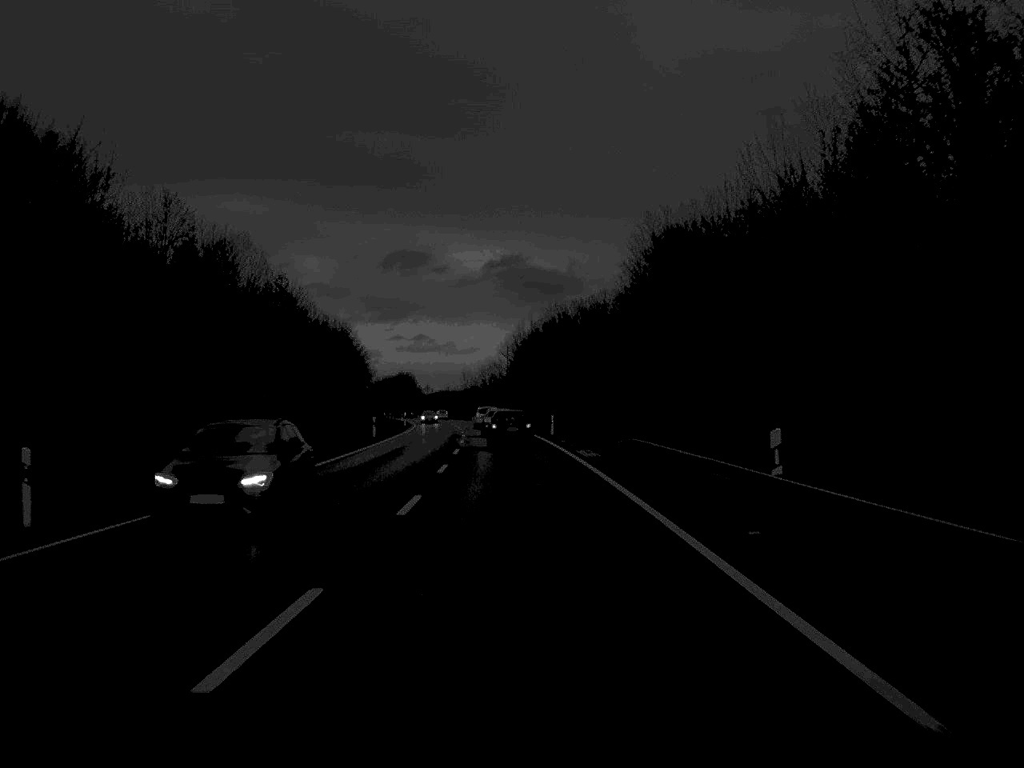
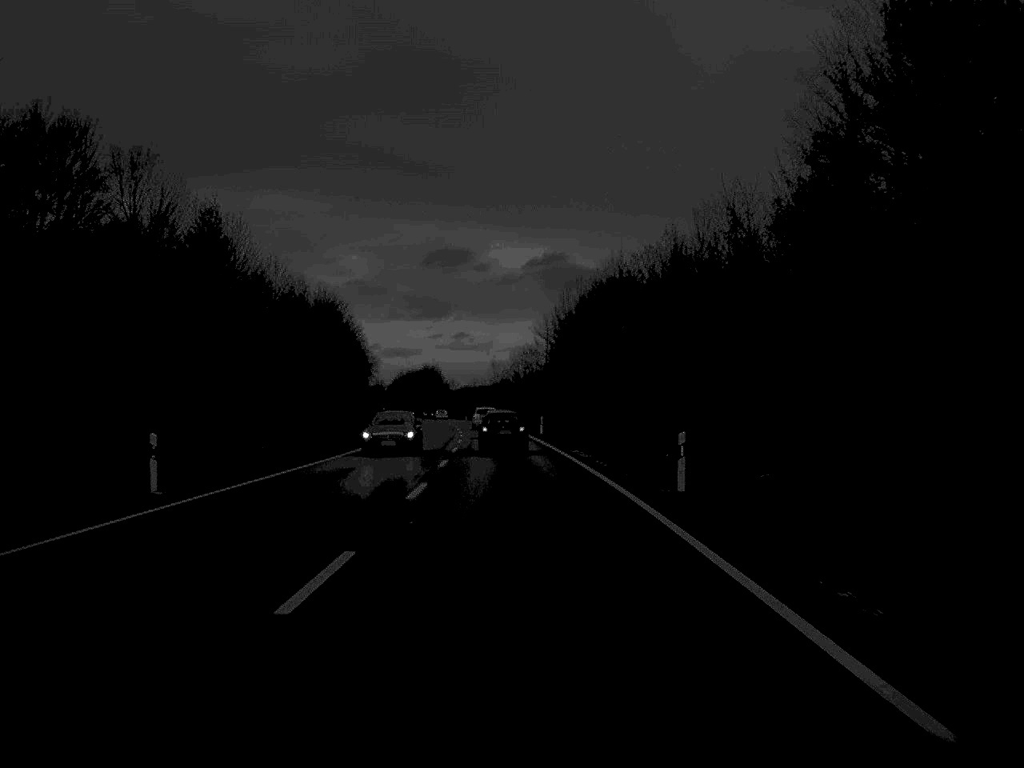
(-0.6, +45.5) m; -2°
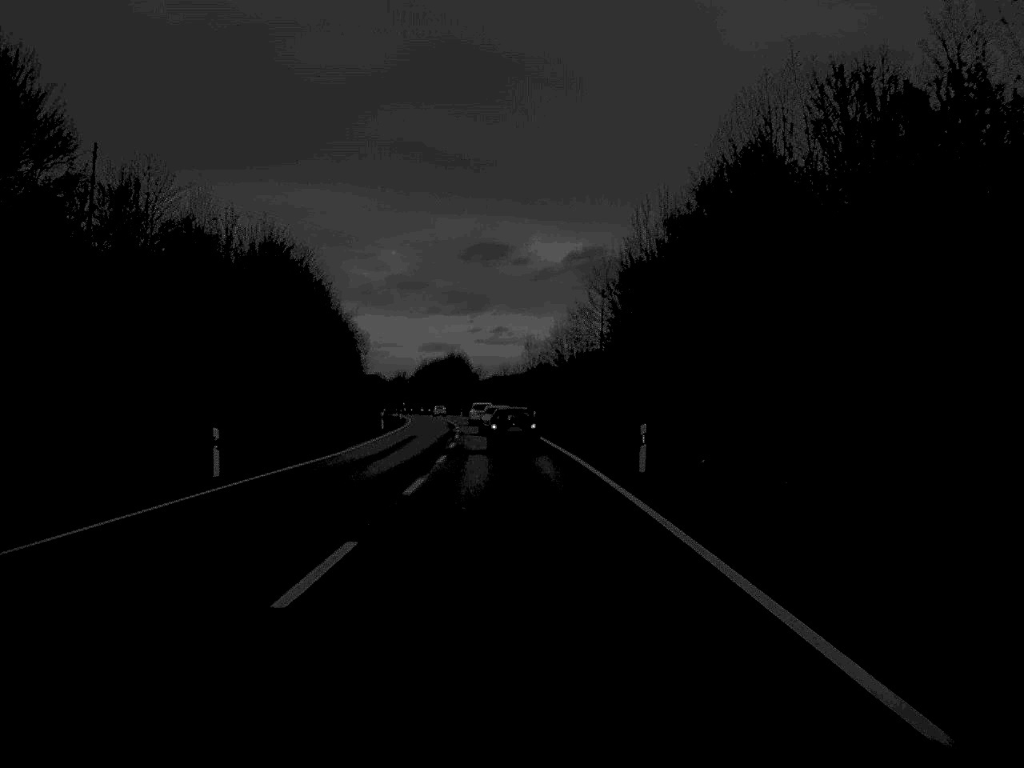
(-0.7, +47.4) m; -2°
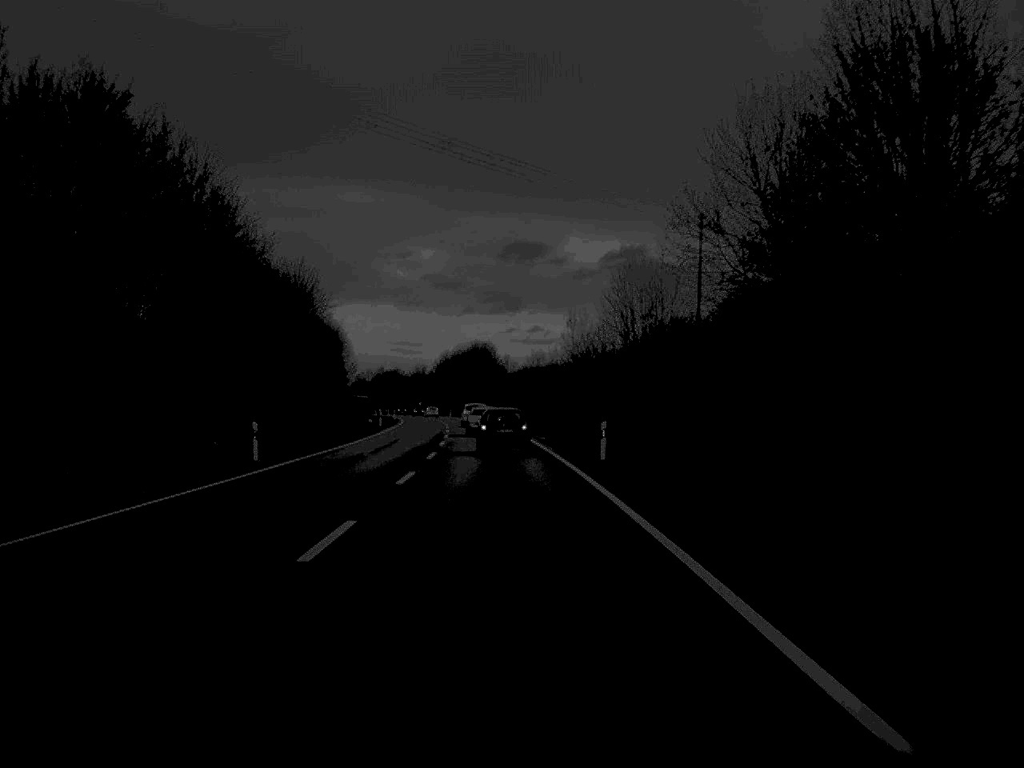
(-0.6, +45.7) m; -2°
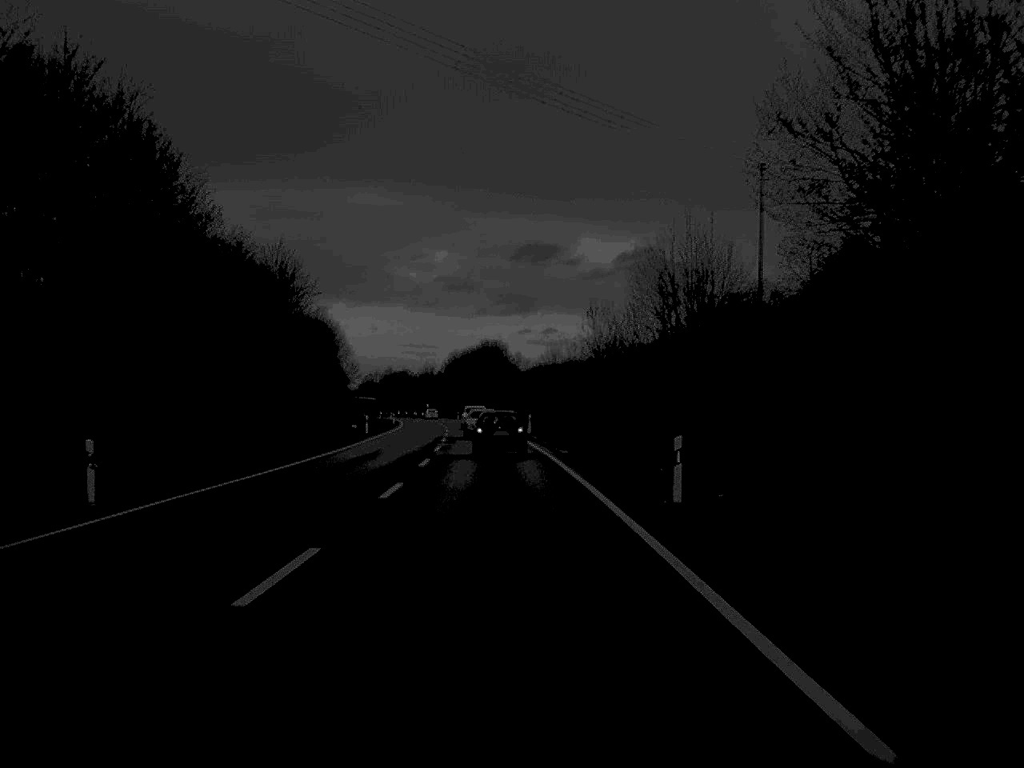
(-0.1, +14.7) m; -1°
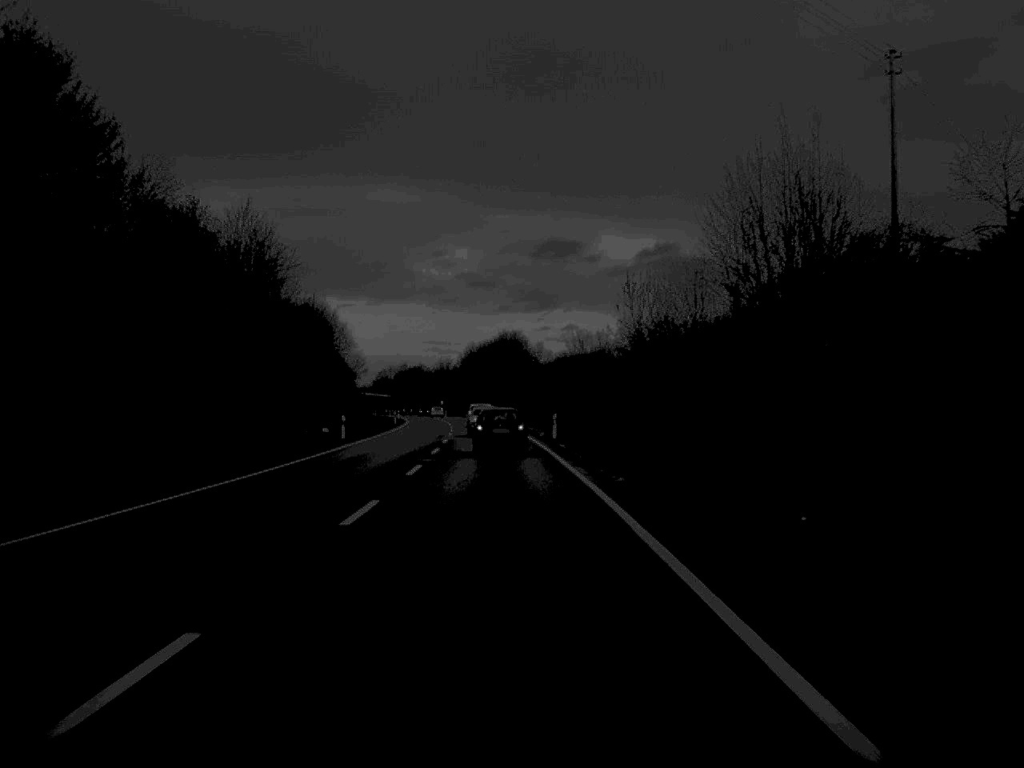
(-0.1, +17.4) m; -1°
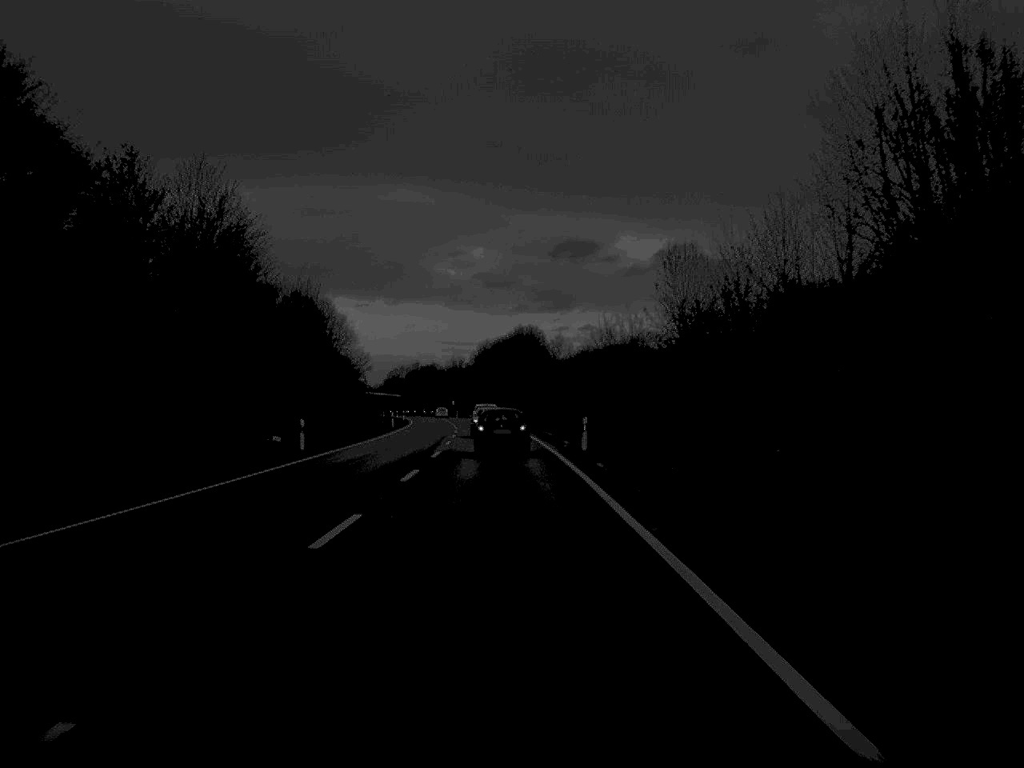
(-0.1, +14.6) m; -1°
